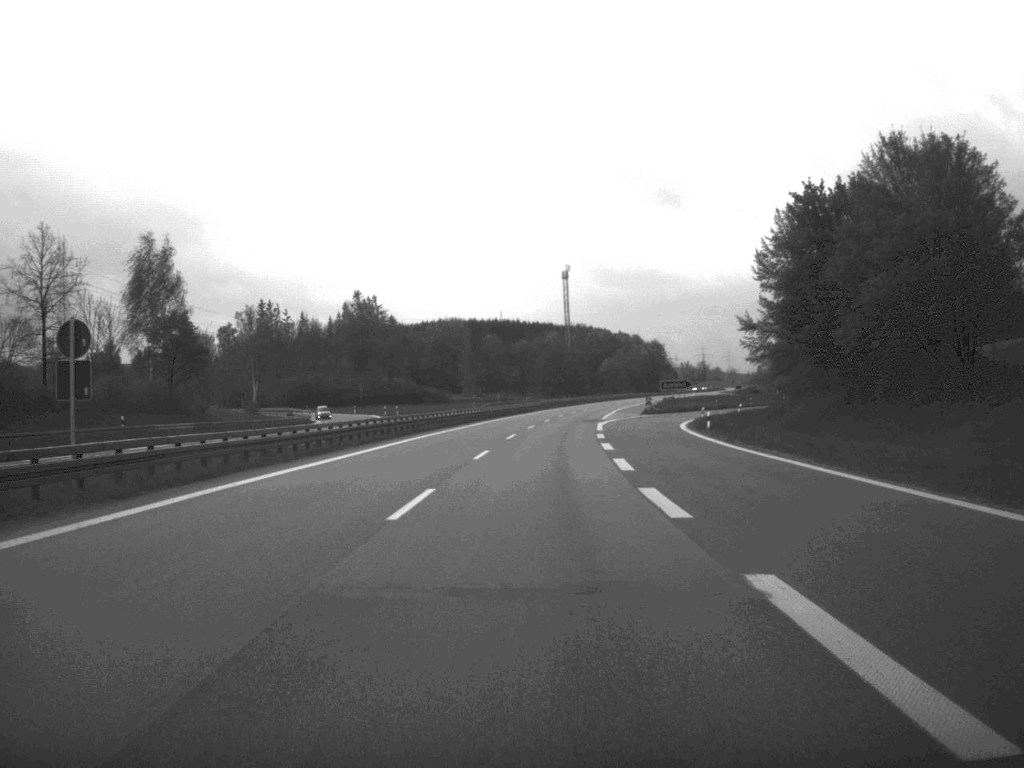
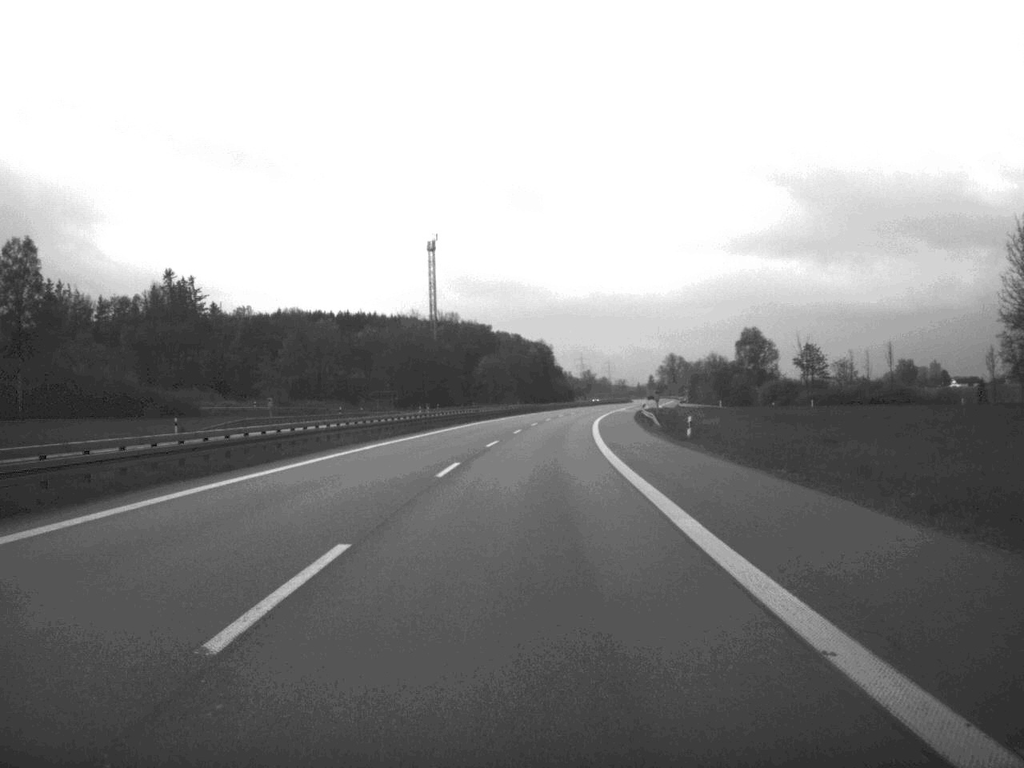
(+5.5, +115.0) m; +6°
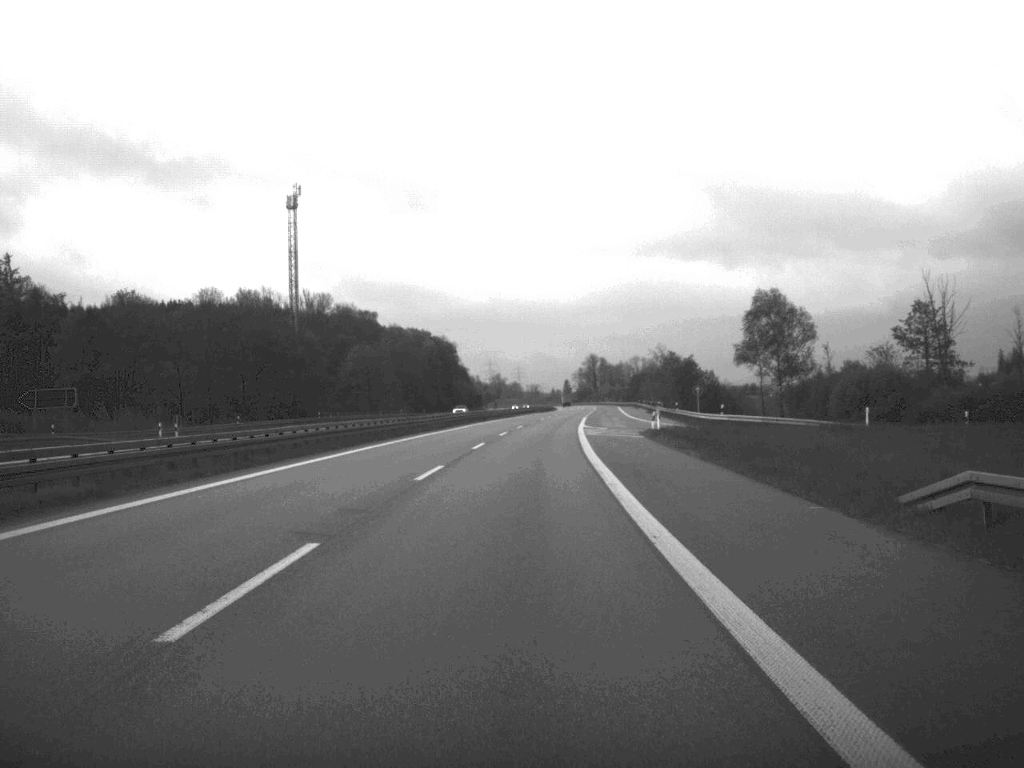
(+3.2, +87.7) m; +4°
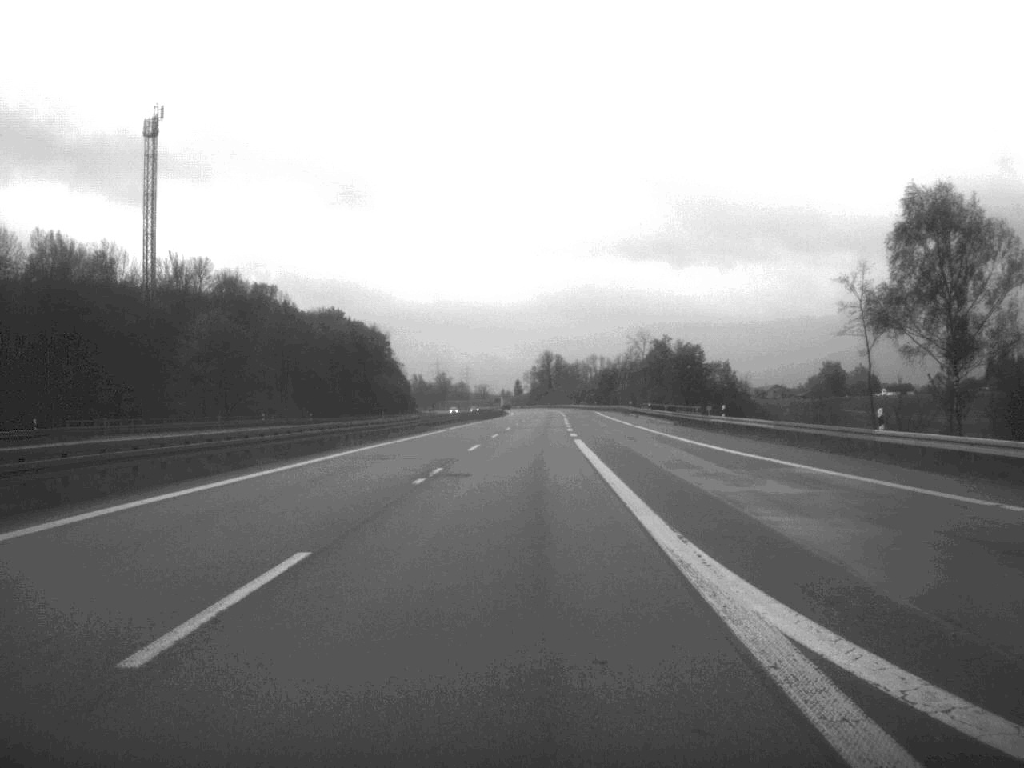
(+1.5, +71.5) m; +2°
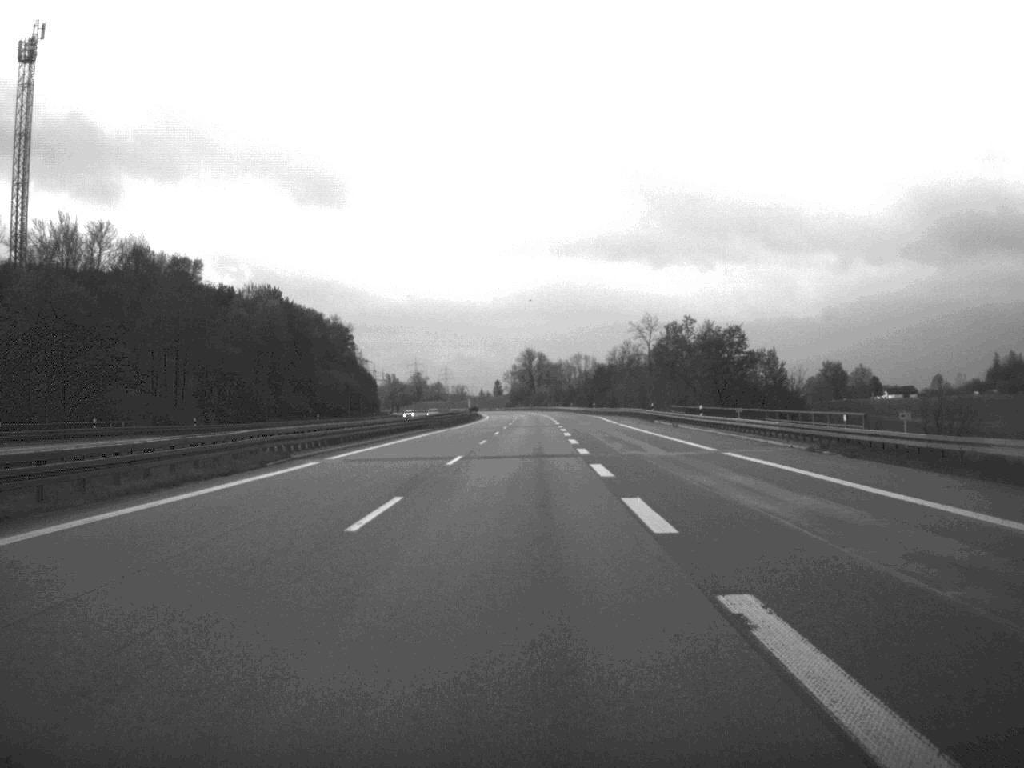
(+0.3, +44.7) m; +1°
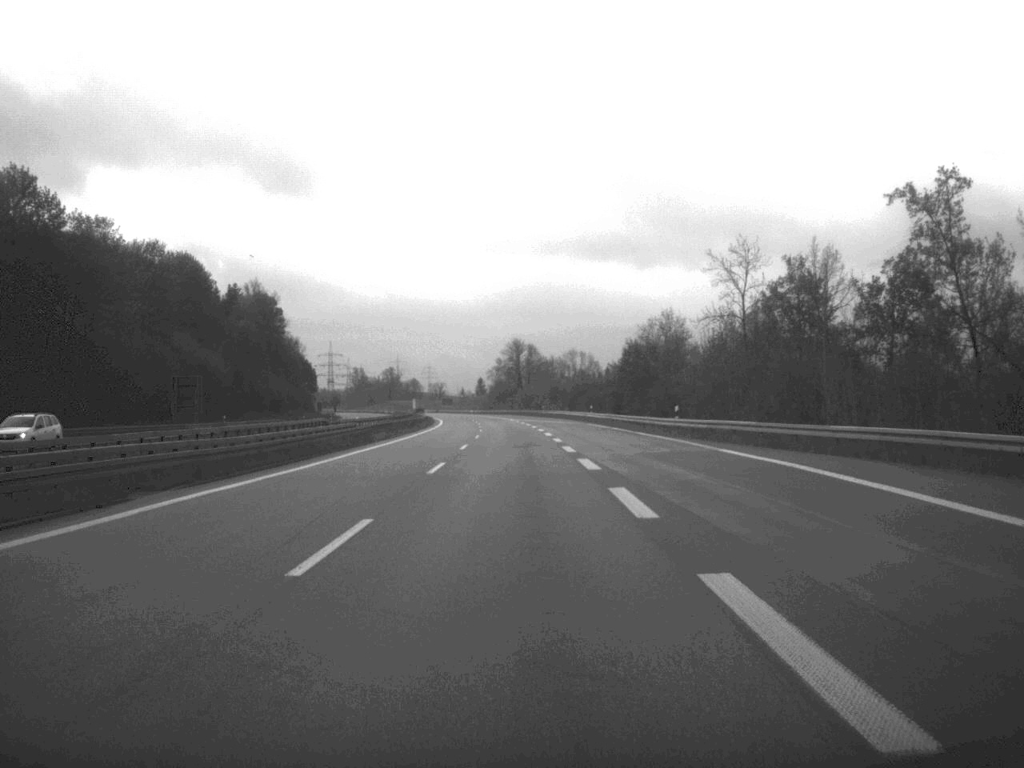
(+0.6, +92.7) m; 0°
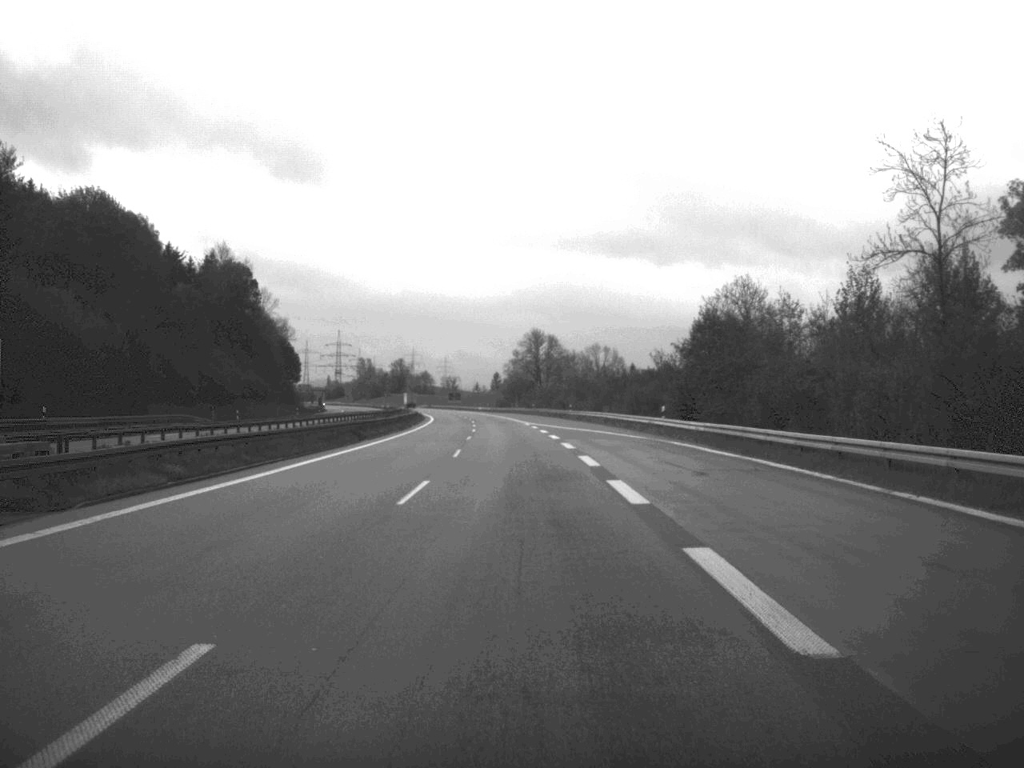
(-0.3, +44.9) m; -1°
